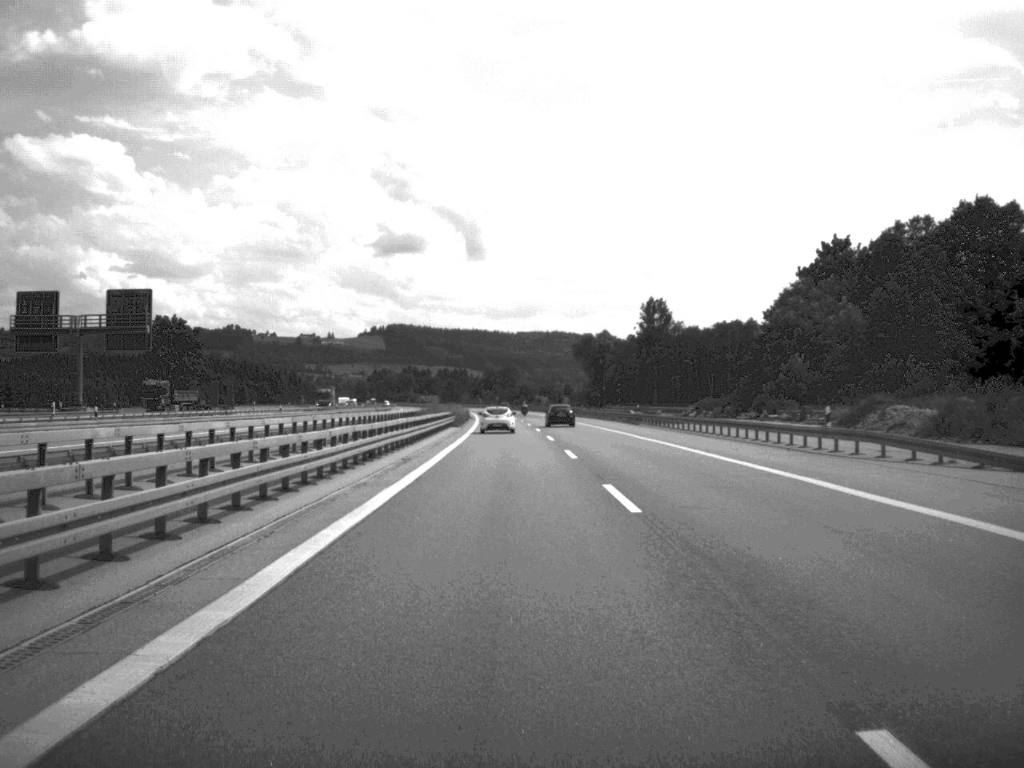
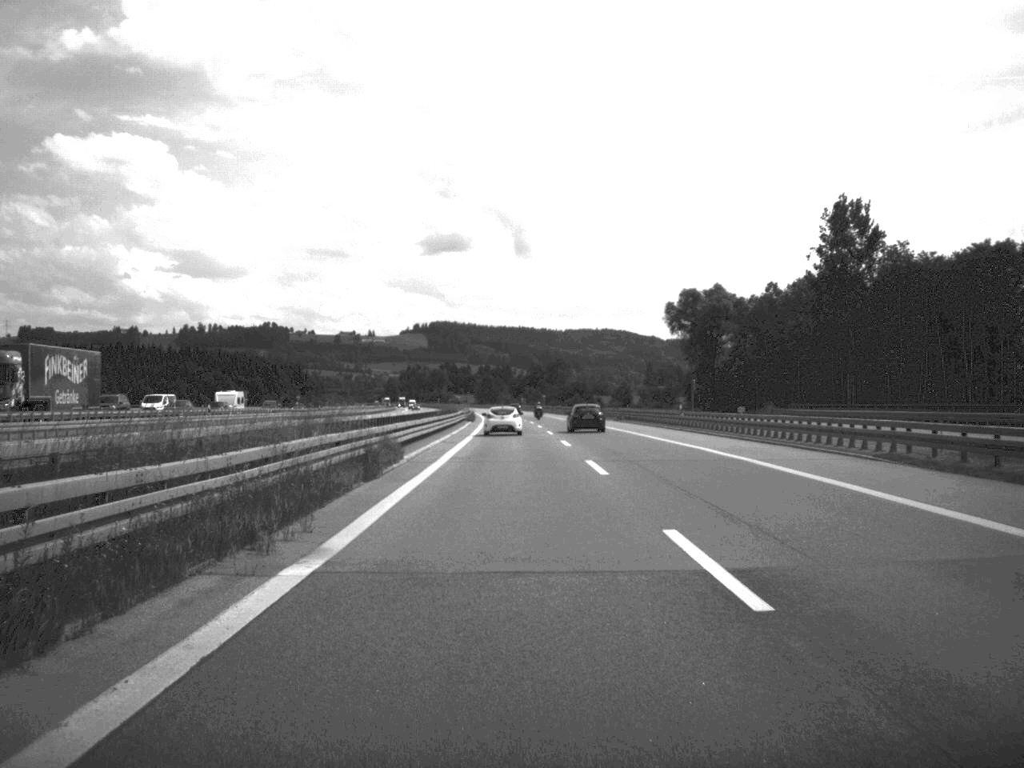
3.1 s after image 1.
(-2.4, +117.3) m; -2°
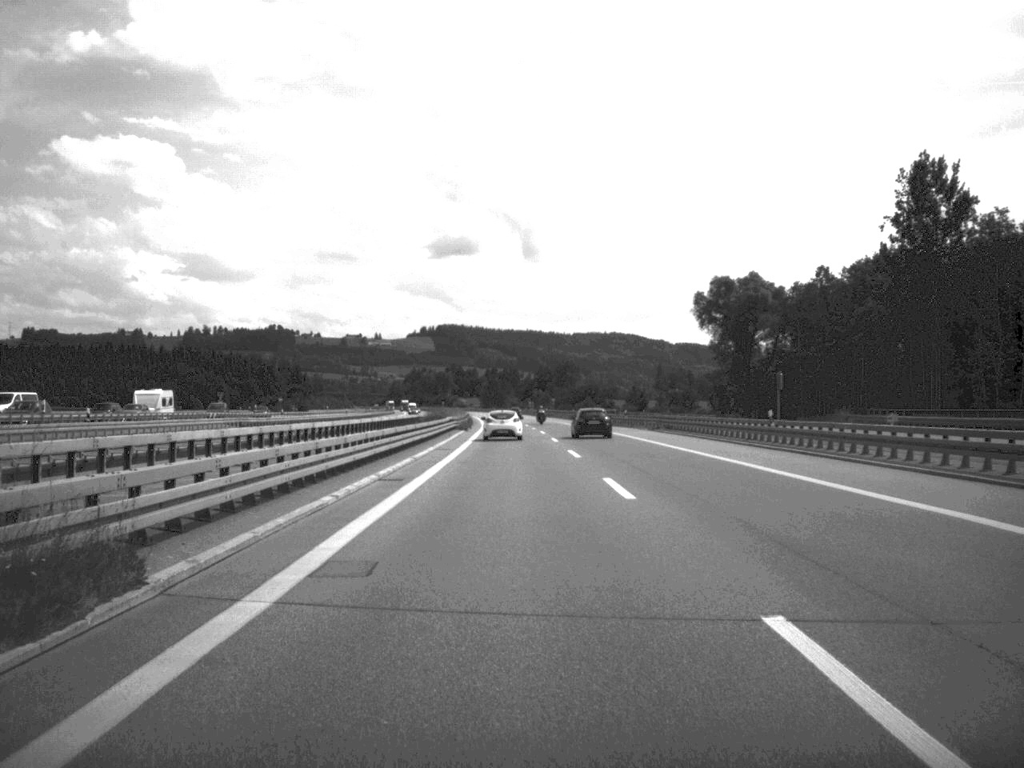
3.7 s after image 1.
(-0.1, +23.7) m; 0°
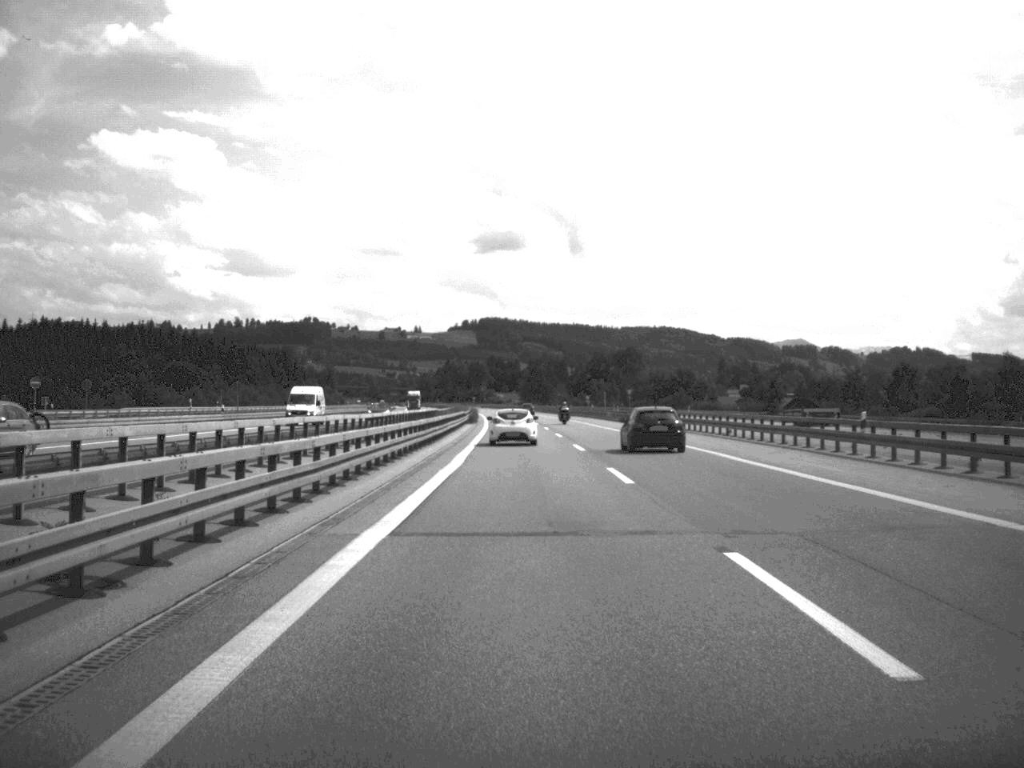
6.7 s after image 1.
(-2.3, +120.2) m; -2°
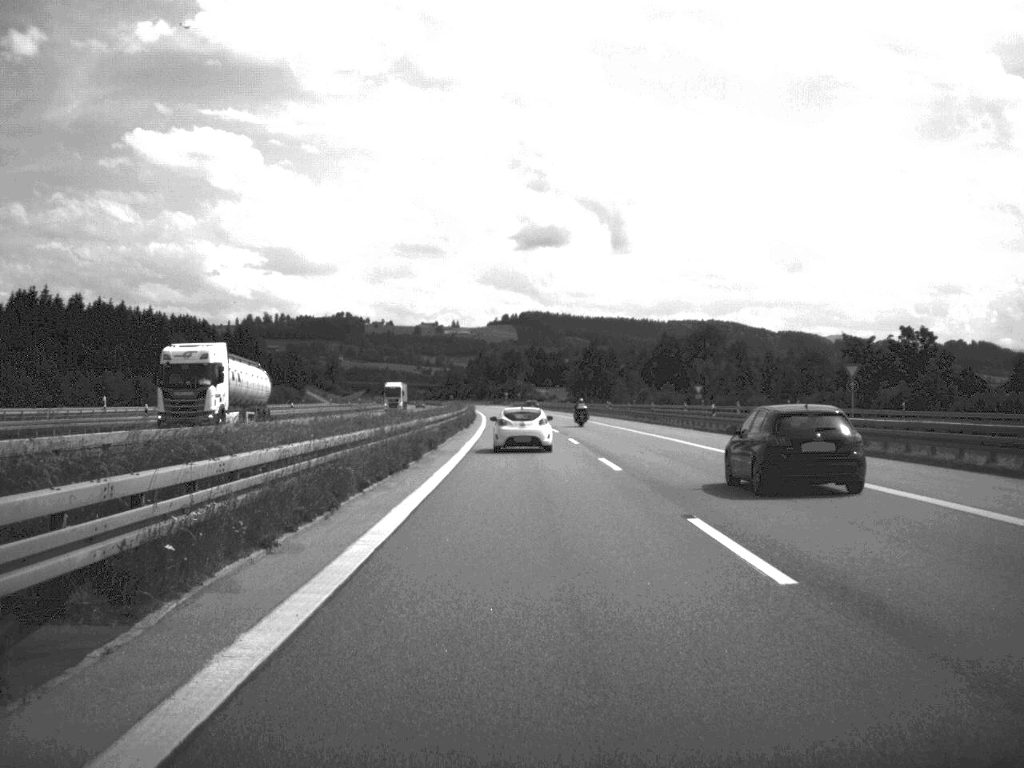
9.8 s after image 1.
(-2.2, +120.8) m; -2°
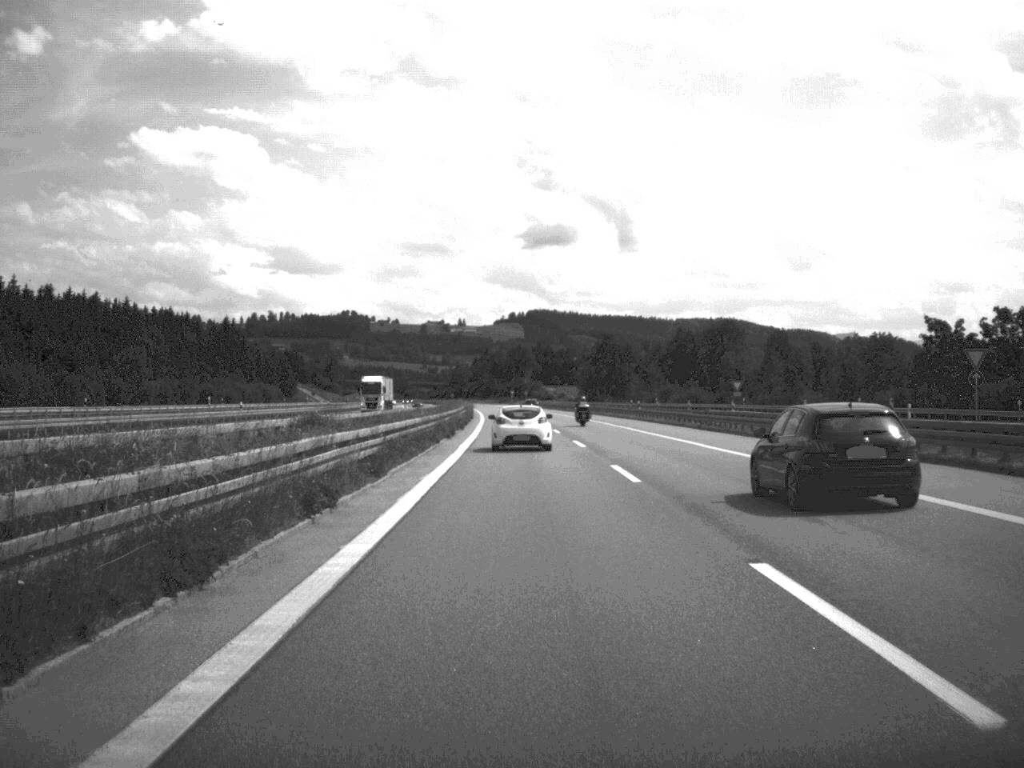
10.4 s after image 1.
(-0.1, +22.5) m; 0°
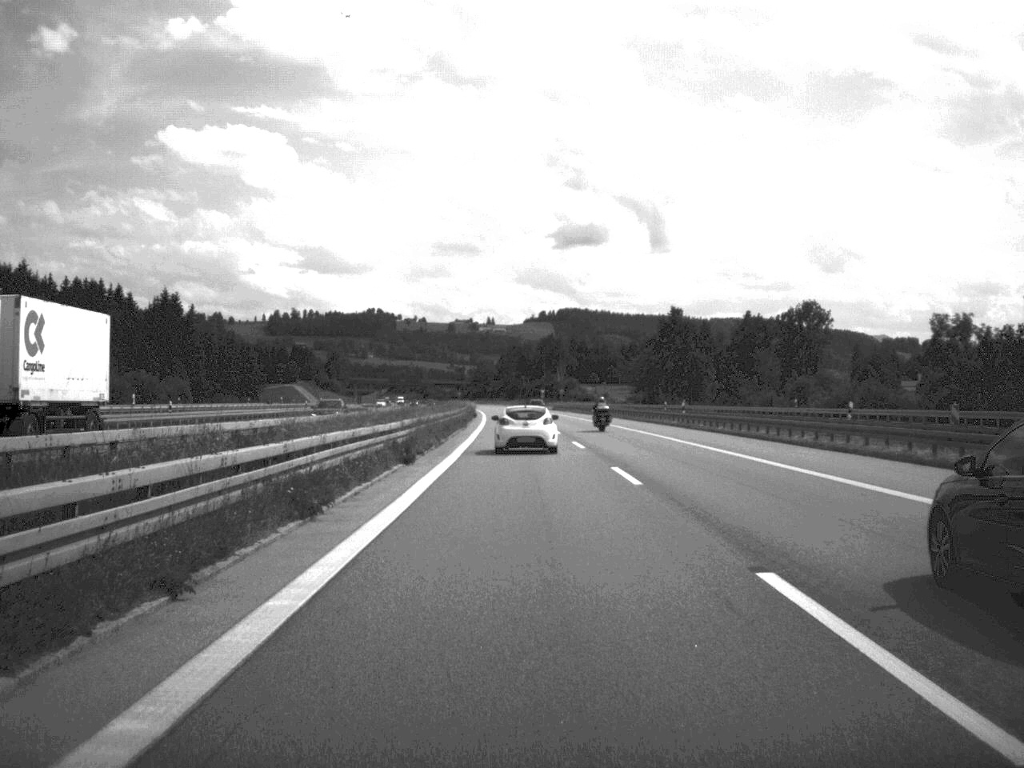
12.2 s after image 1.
(-0.8, +71.6) m; -1°
